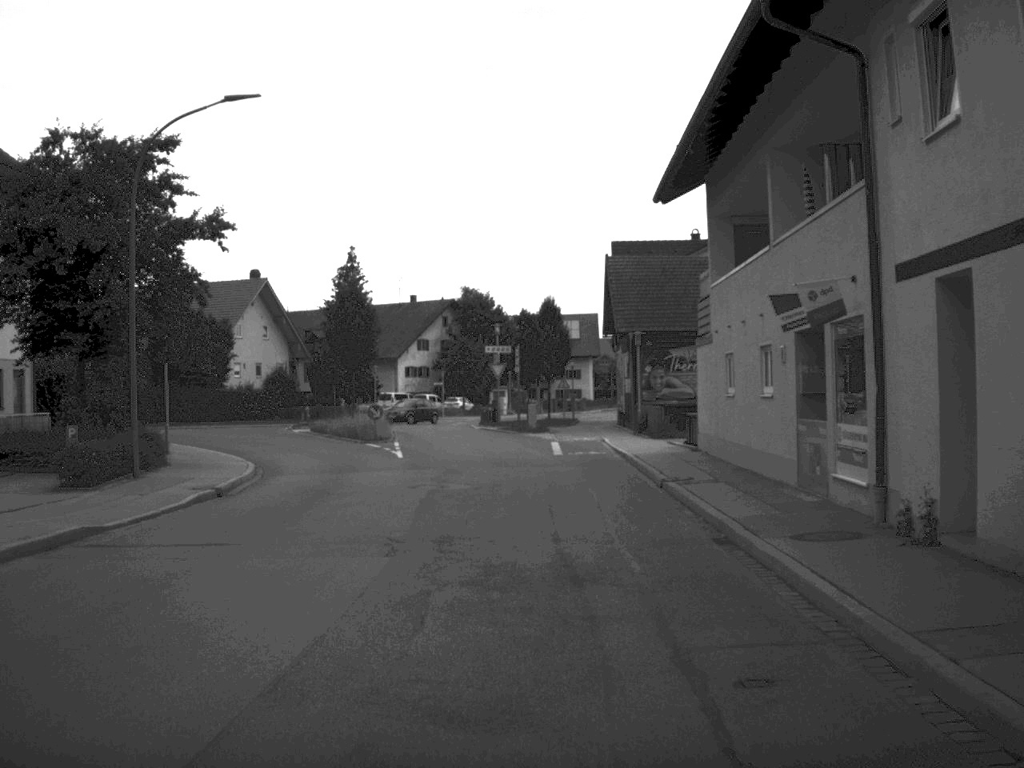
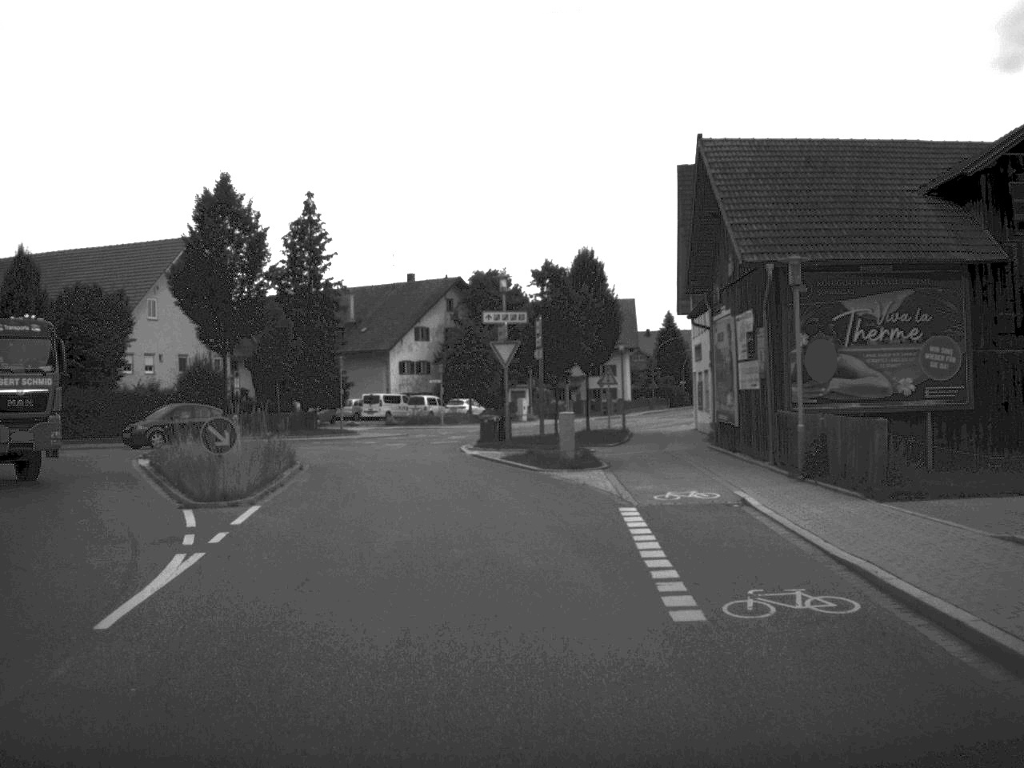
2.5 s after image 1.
(-0.1, +25.0) m; -1°
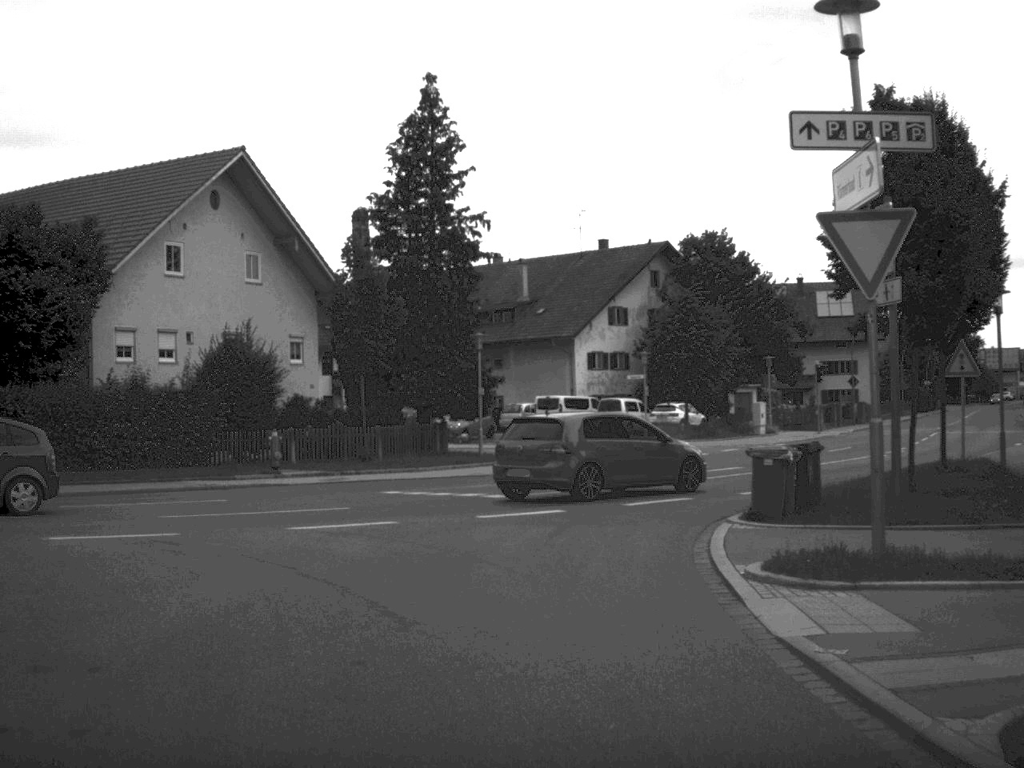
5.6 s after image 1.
(-1.5, +24.8) m; -9°
